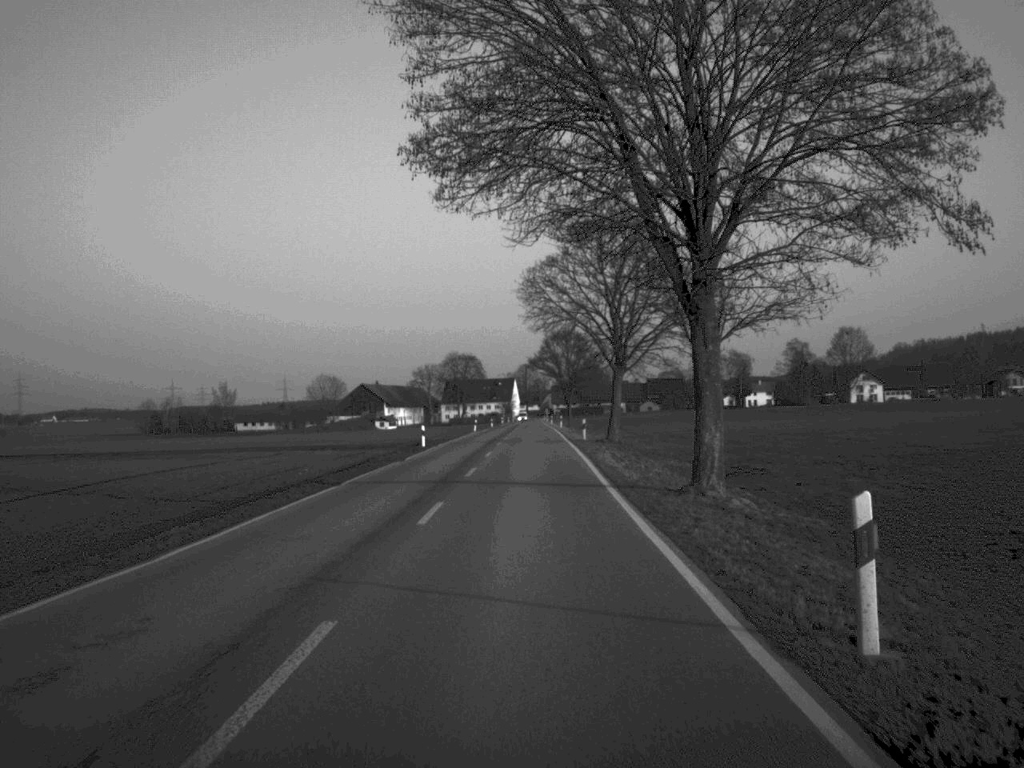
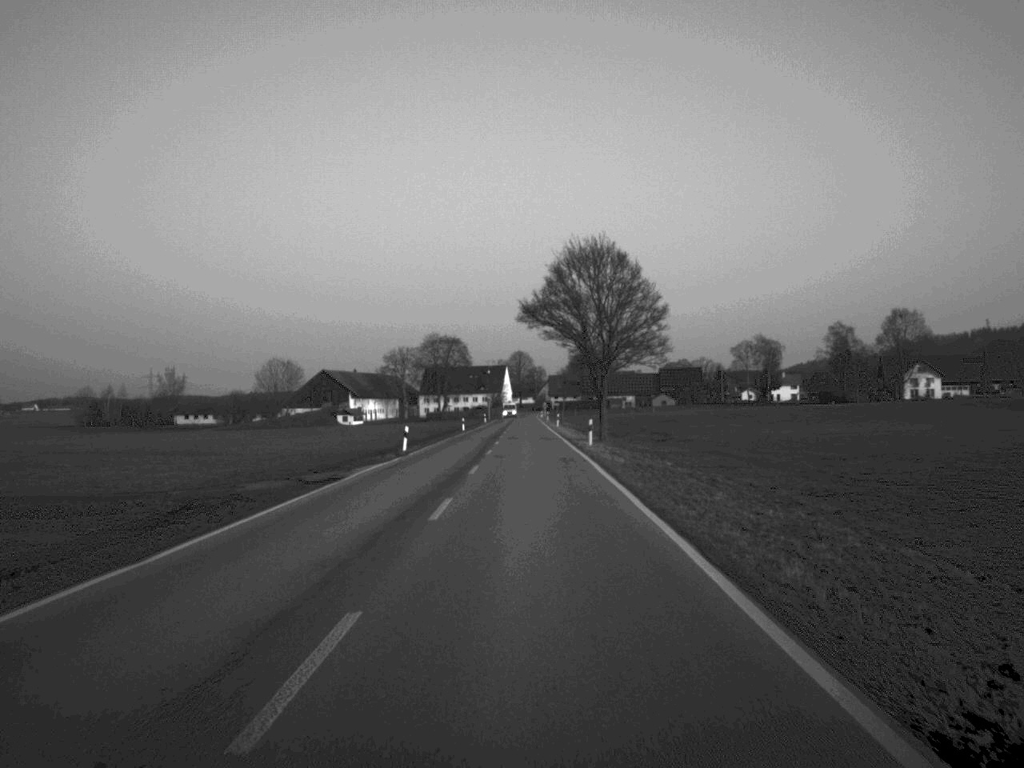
(+0.2, +57.8) m; 0°
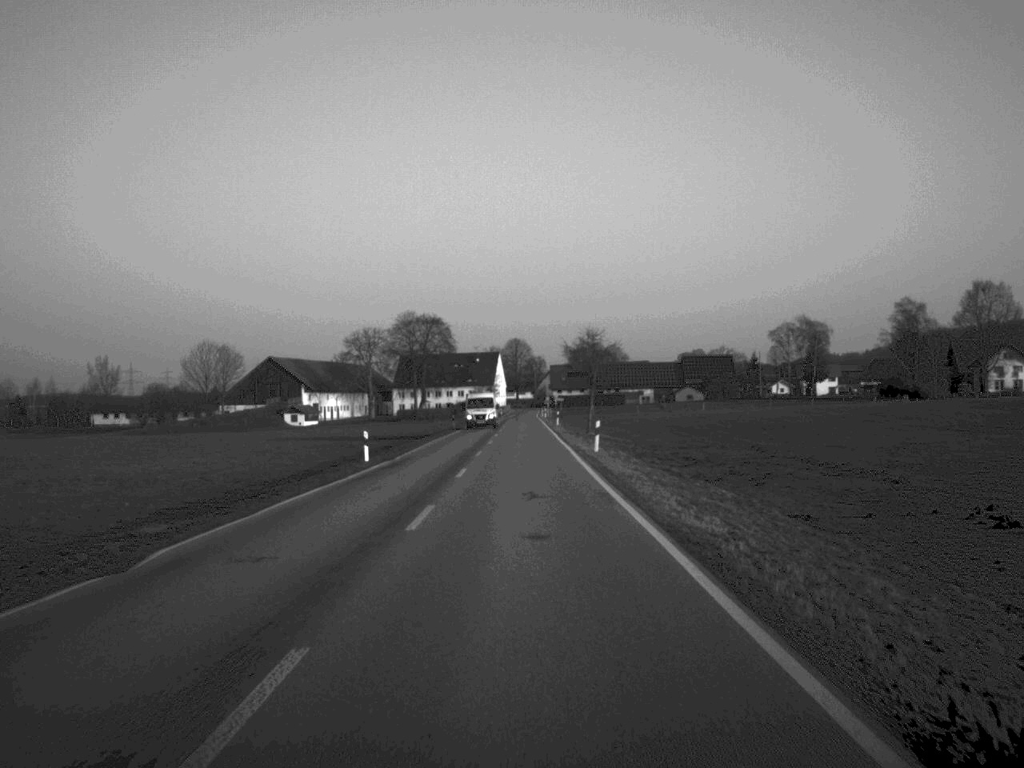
(+0.1, +59.2) m; 0°
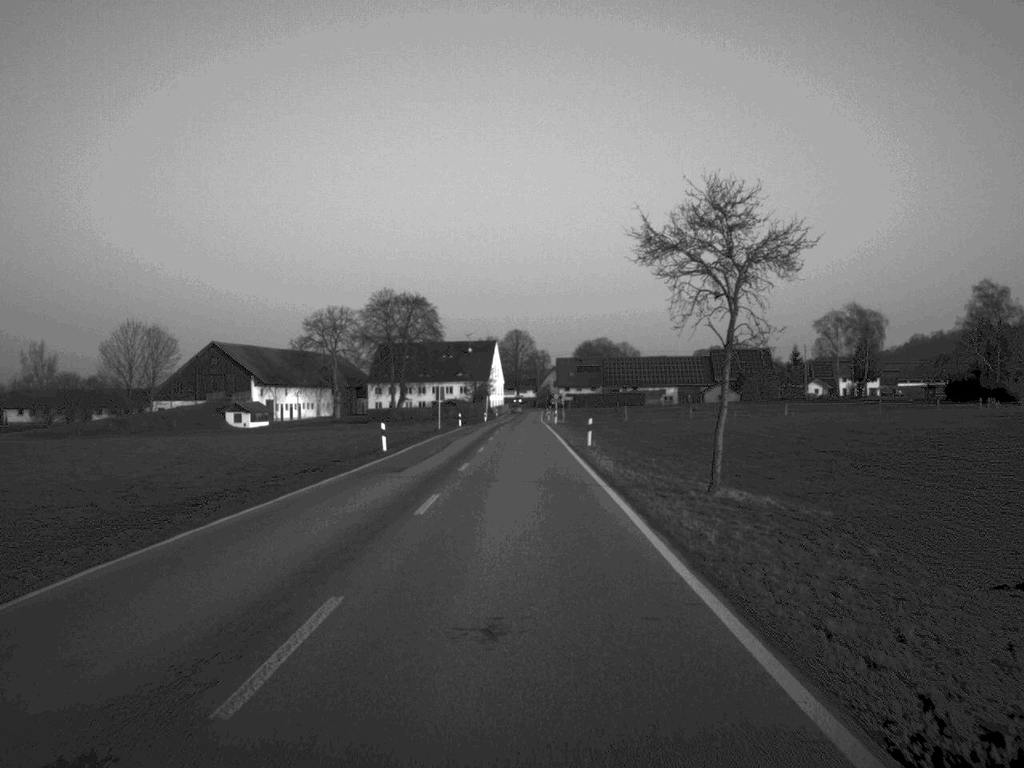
(0.0, +44.6) m; 0°
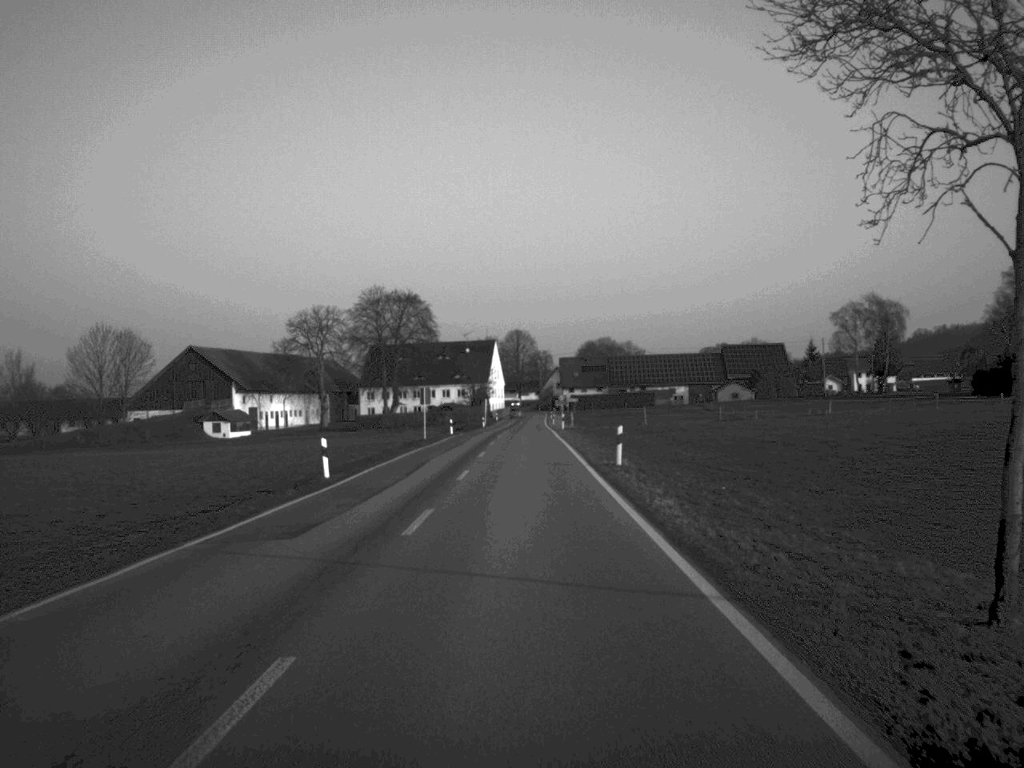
(0.0, +13.7) m; 0°
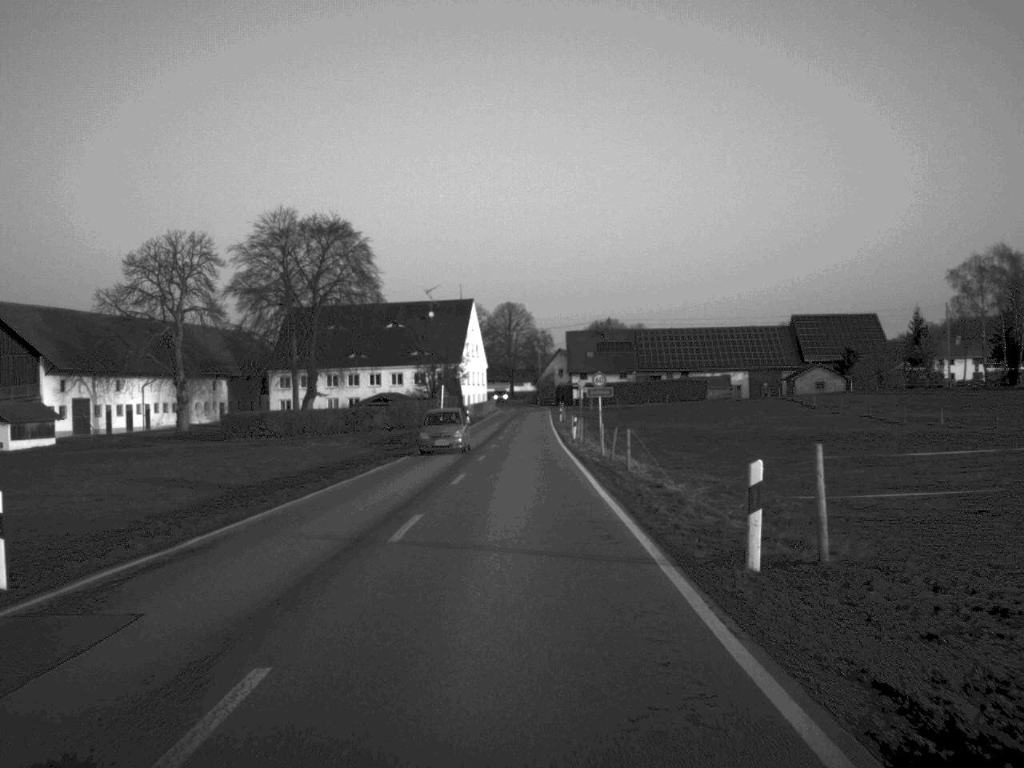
(+0.3, +70.2) m; 0°
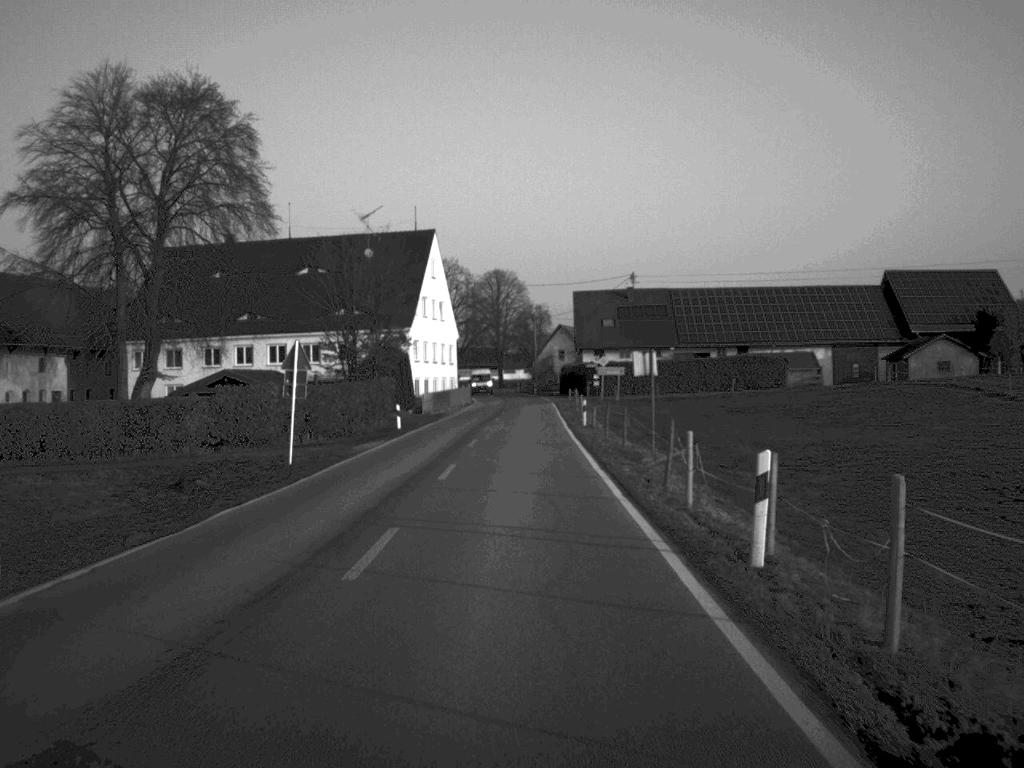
(+0.1, +50.3) m; 0°
